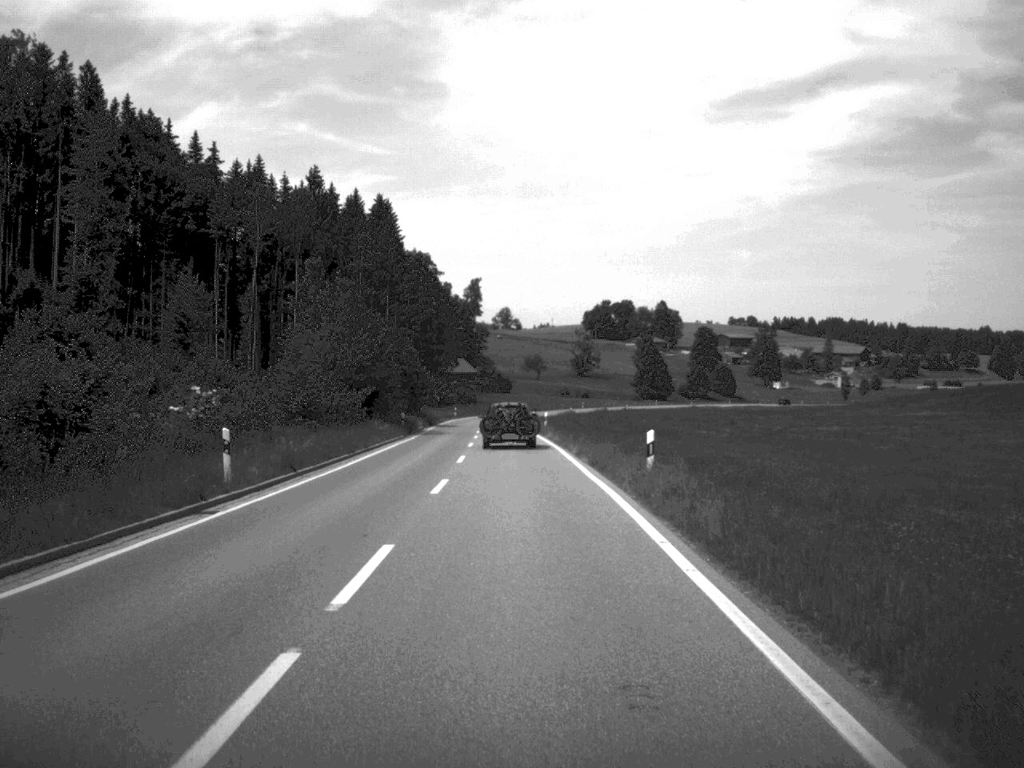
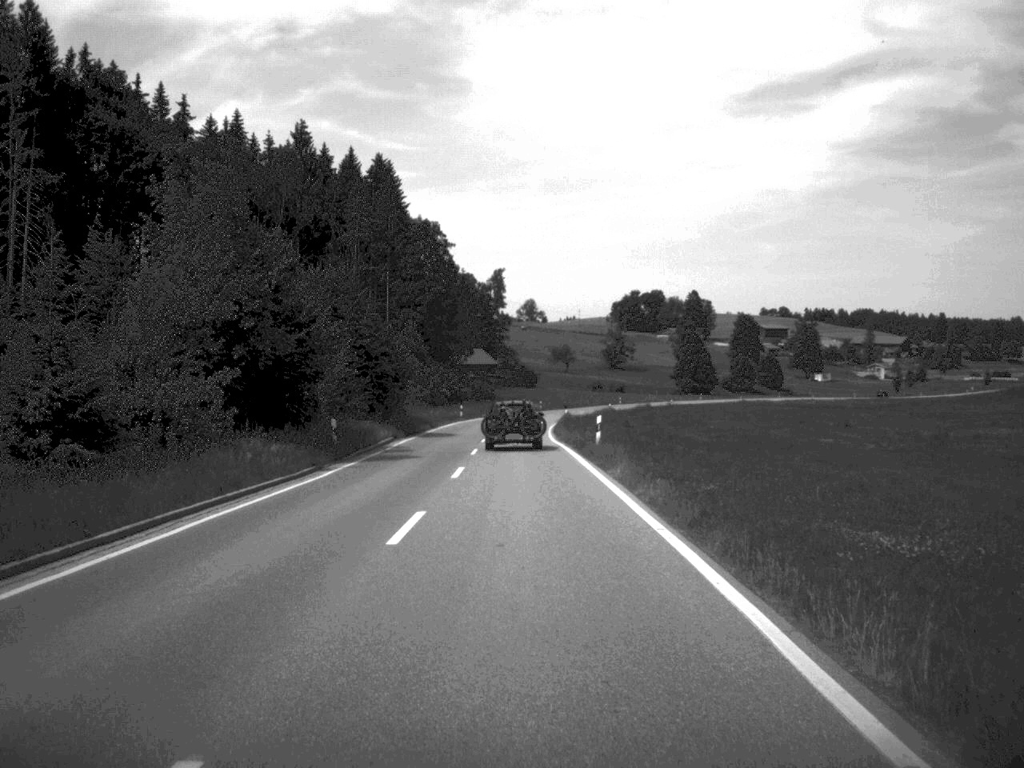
(-0.3, +31.3) m; -1°
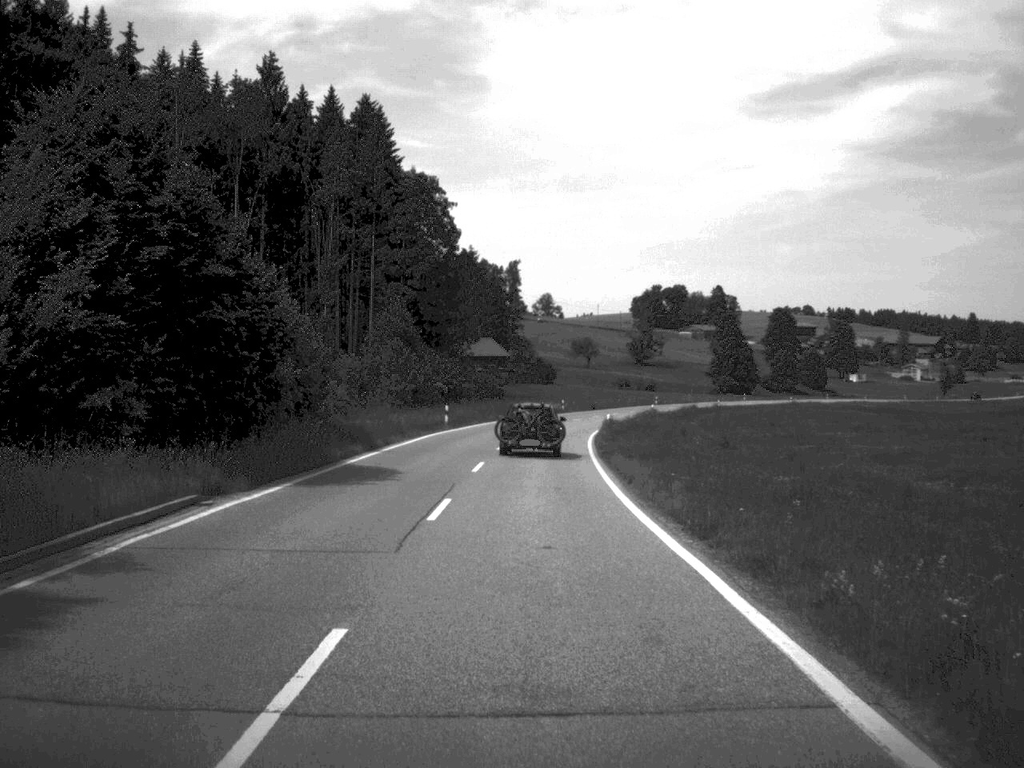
(-0.2, +32.3) m; -1°
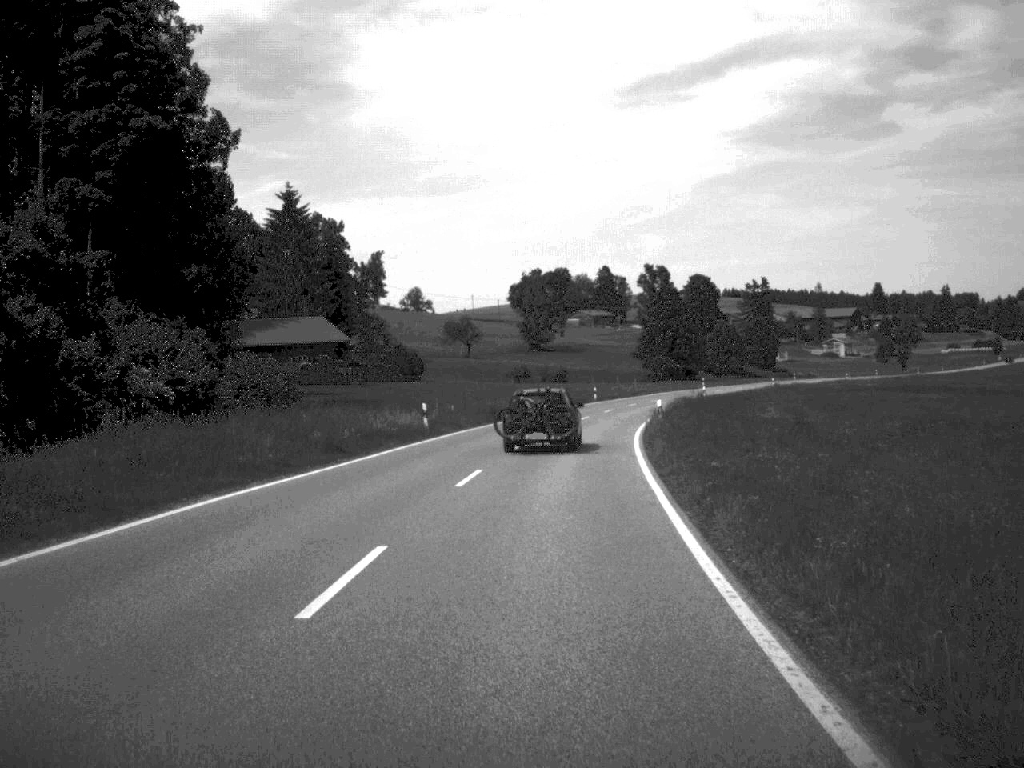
(+2.5, +66.6) m; +6°
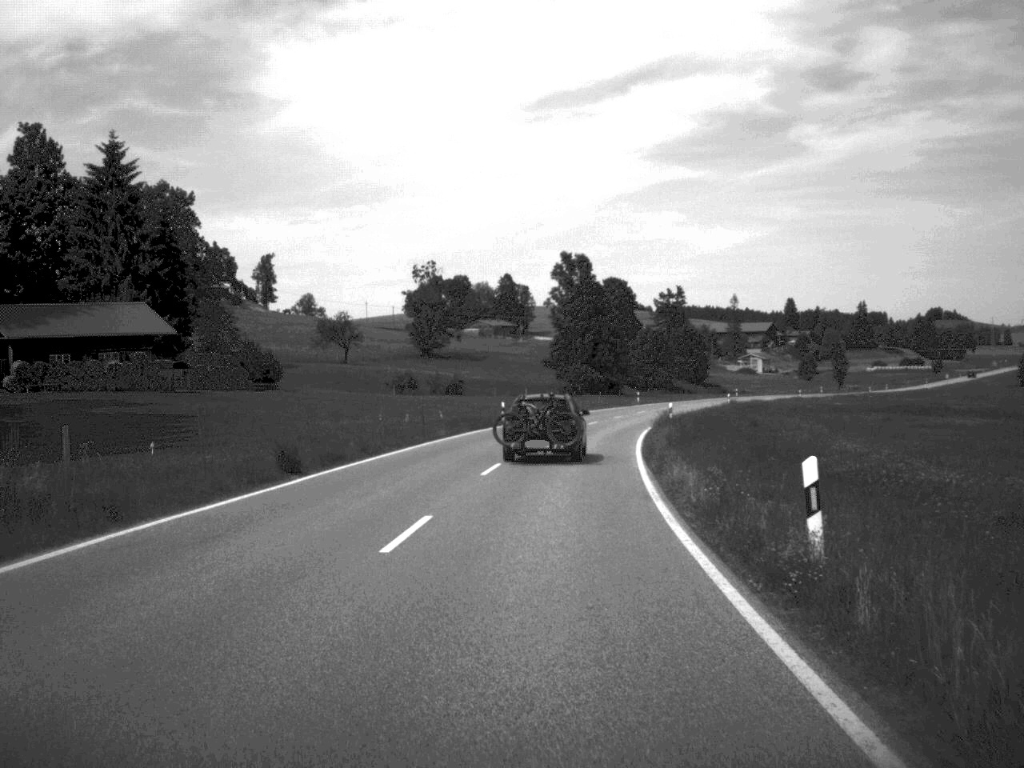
(+1.3, +31.4) m; +5°
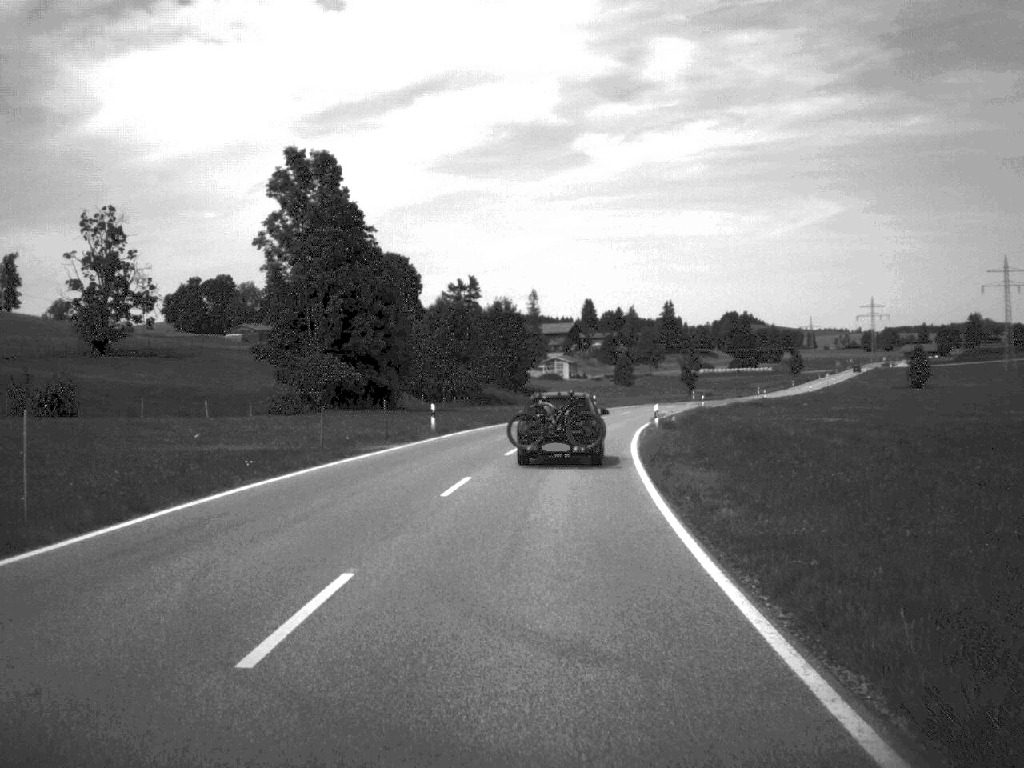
(+5.2, +63.8) m; +10°
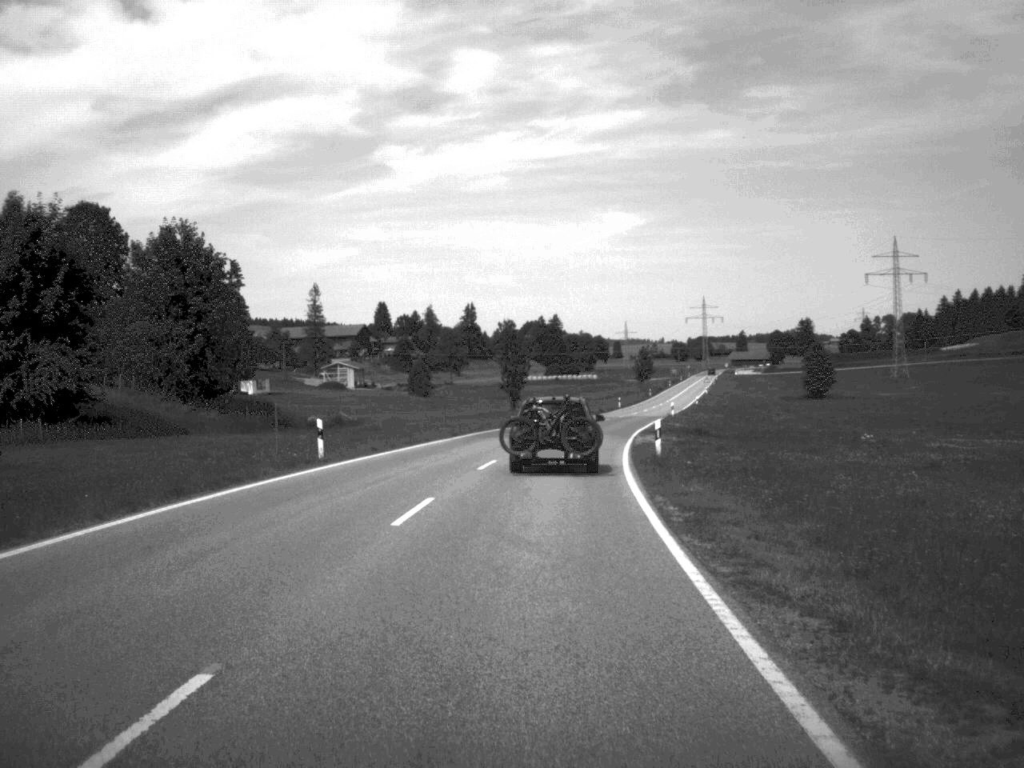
(+4.9, +62.4) m; +9°
